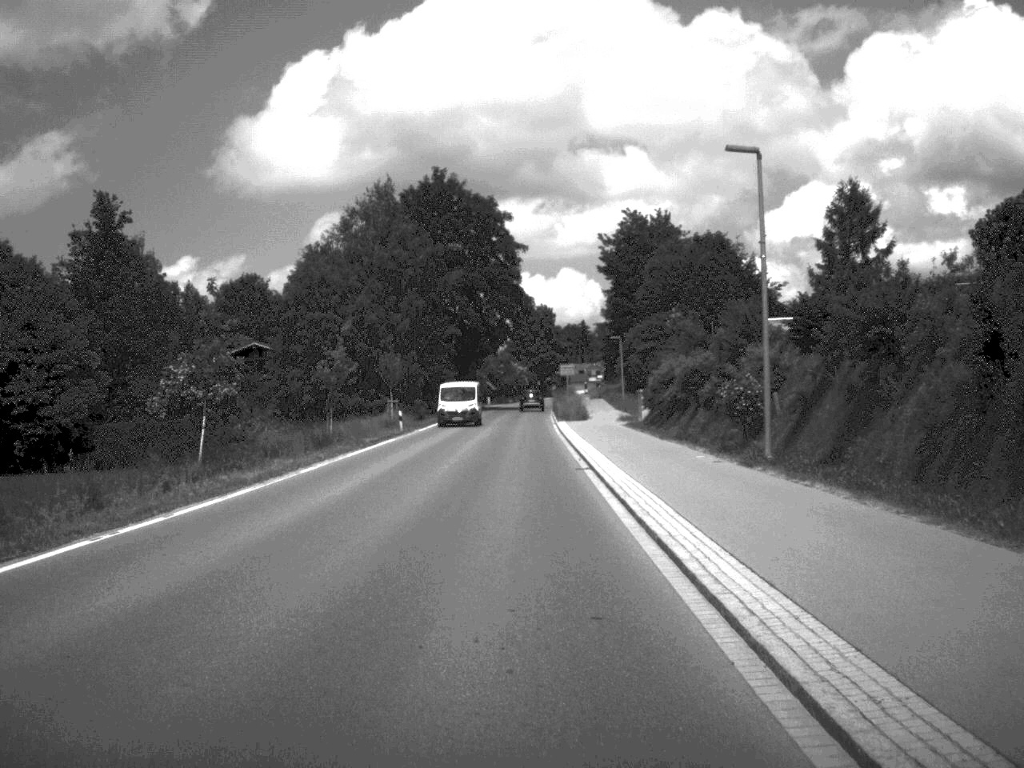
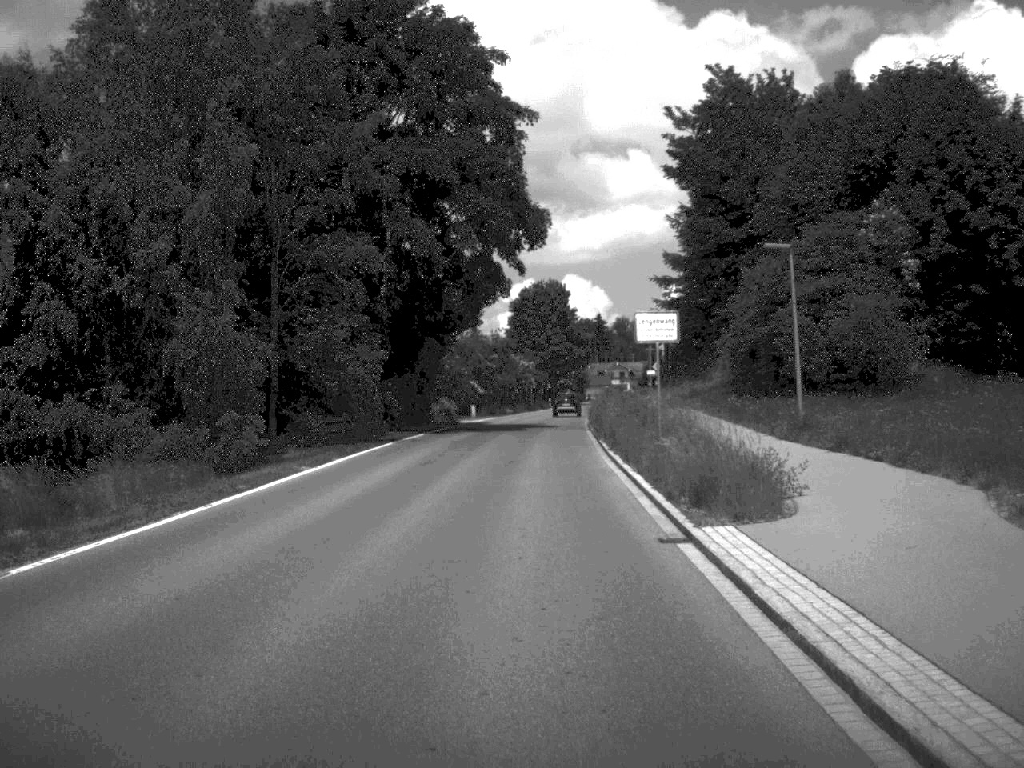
(-0.3, +52.2) m; 0°
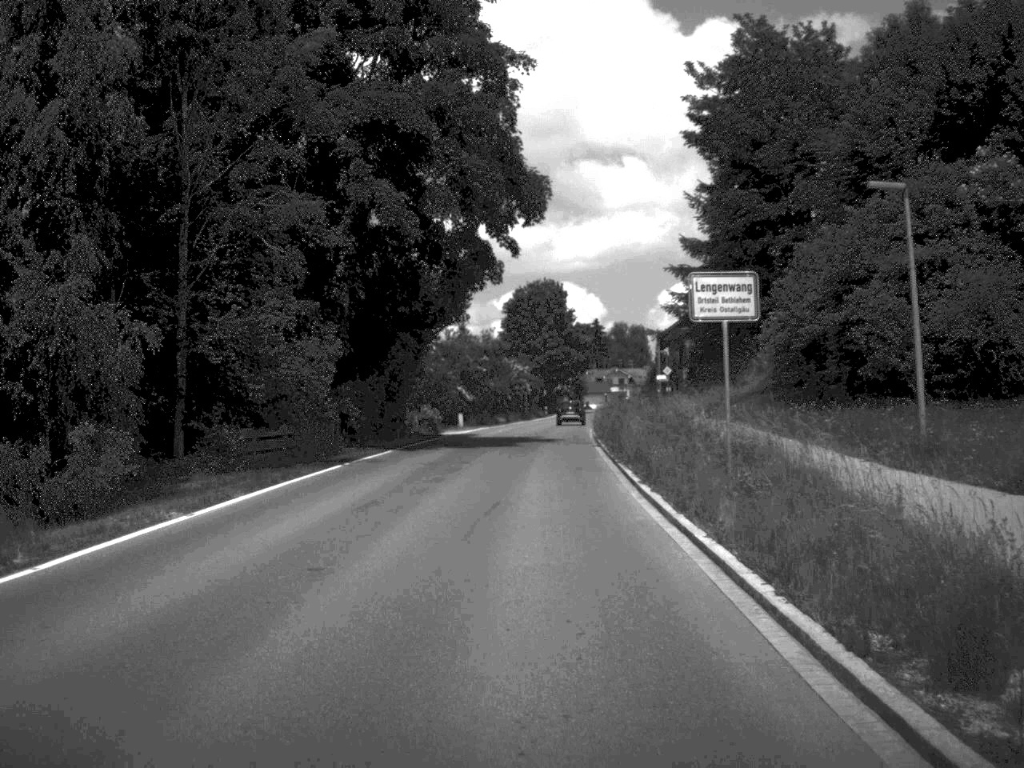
(0.0, +10.0) m; 0°
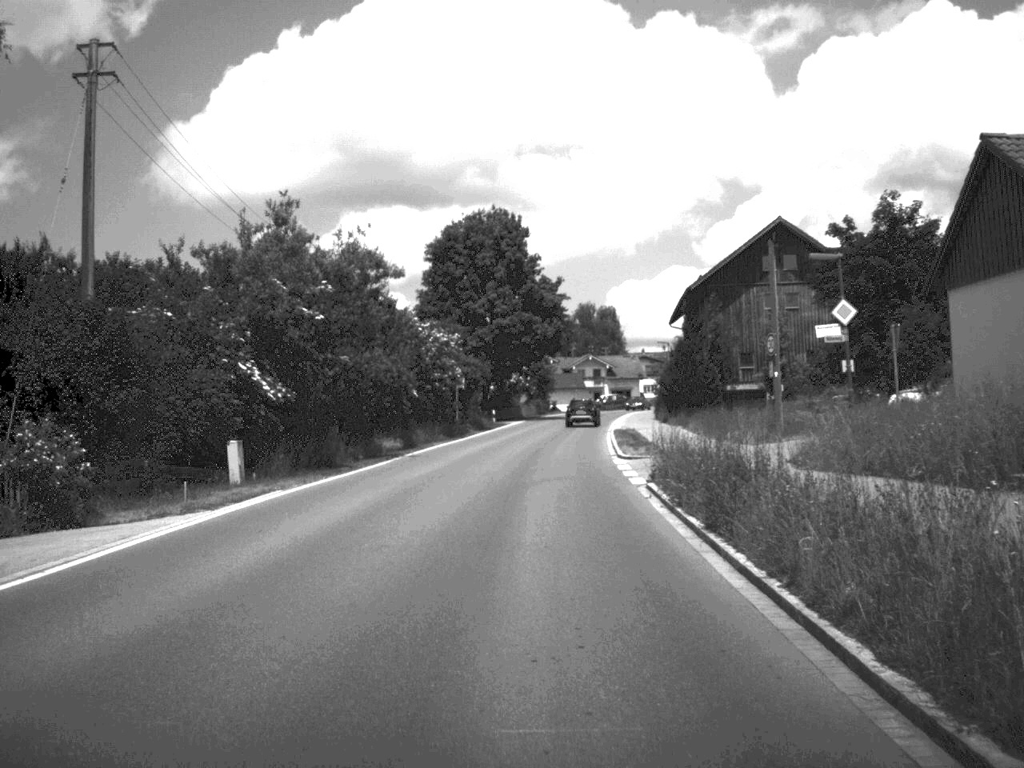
(+0.8, +51.5) m; +2°
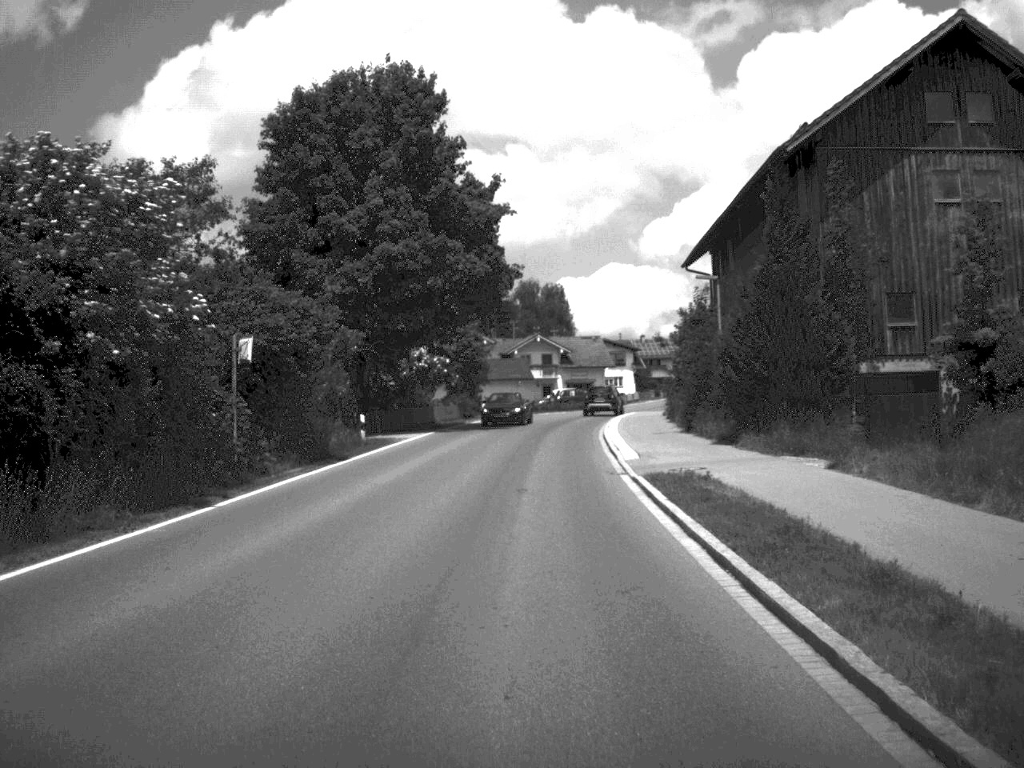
(+0.8, +38.5) m; +3°
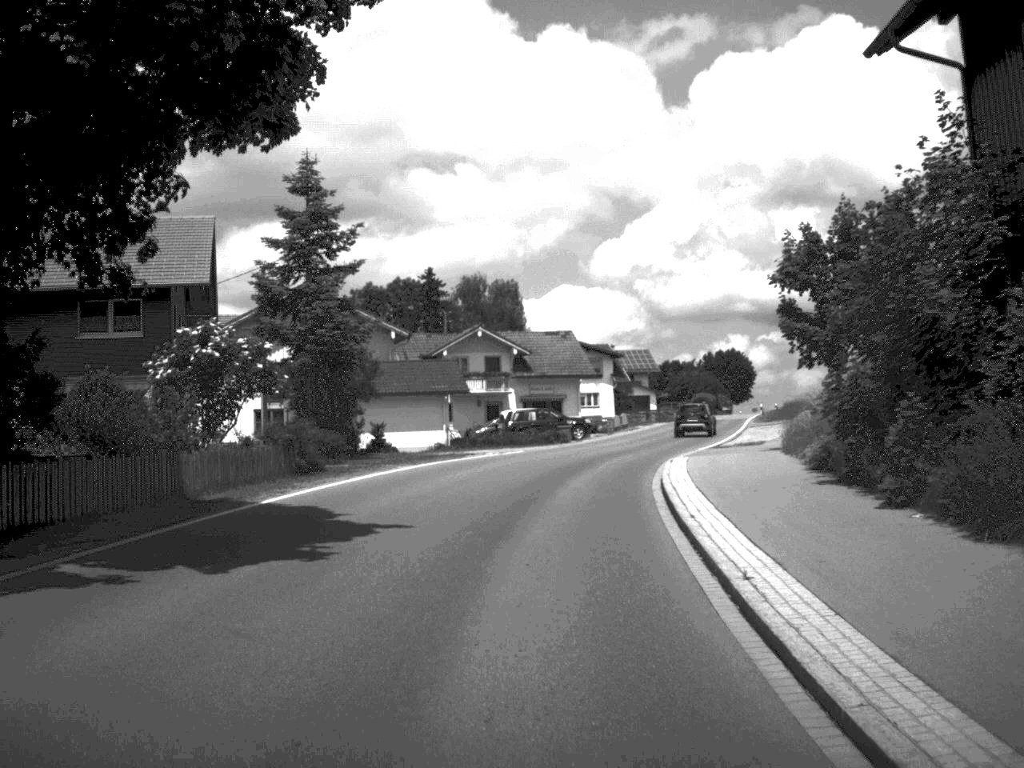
(+0.8, +36.9) m; +2°
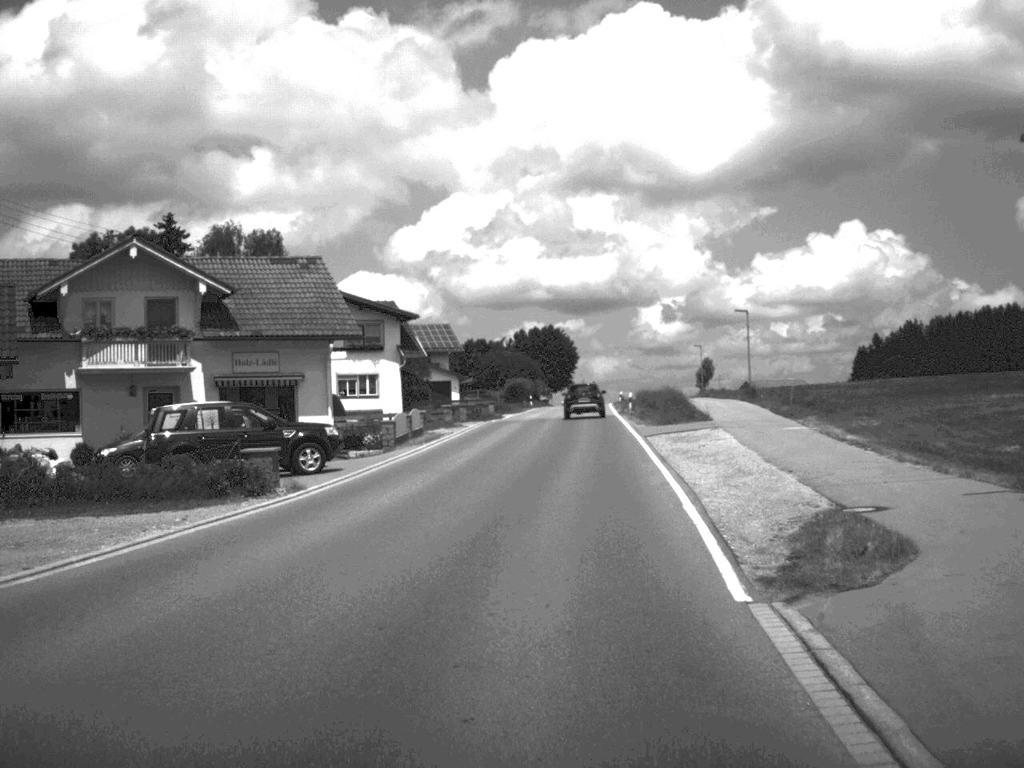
(+2.5, +34.7) m; +9°
